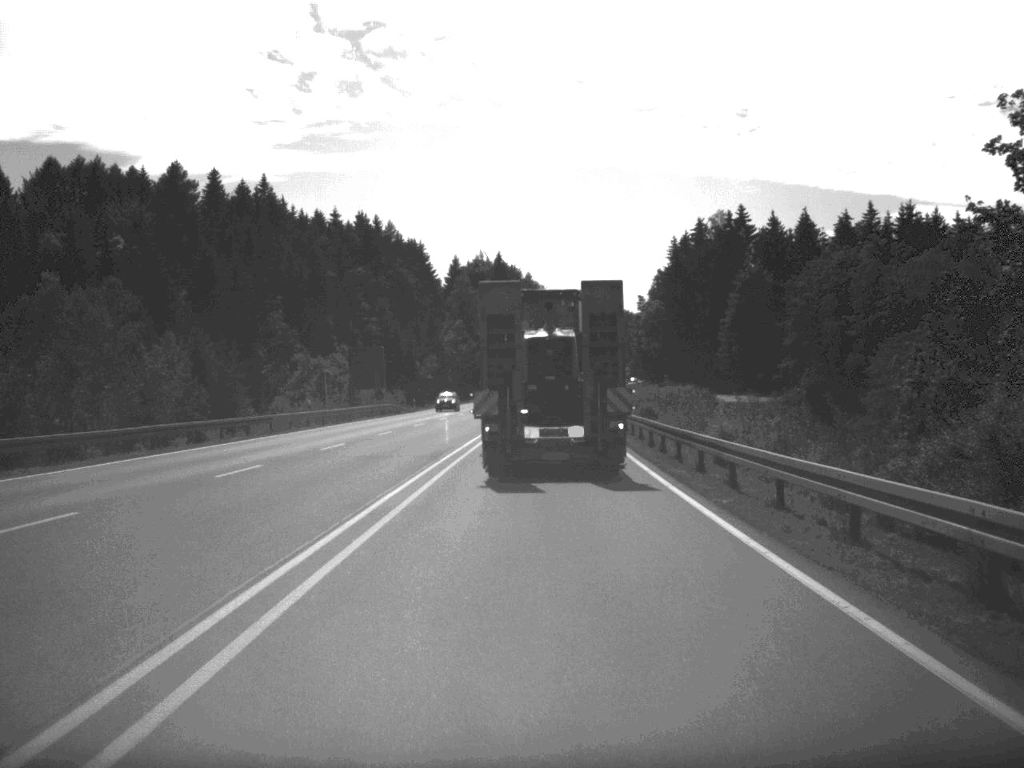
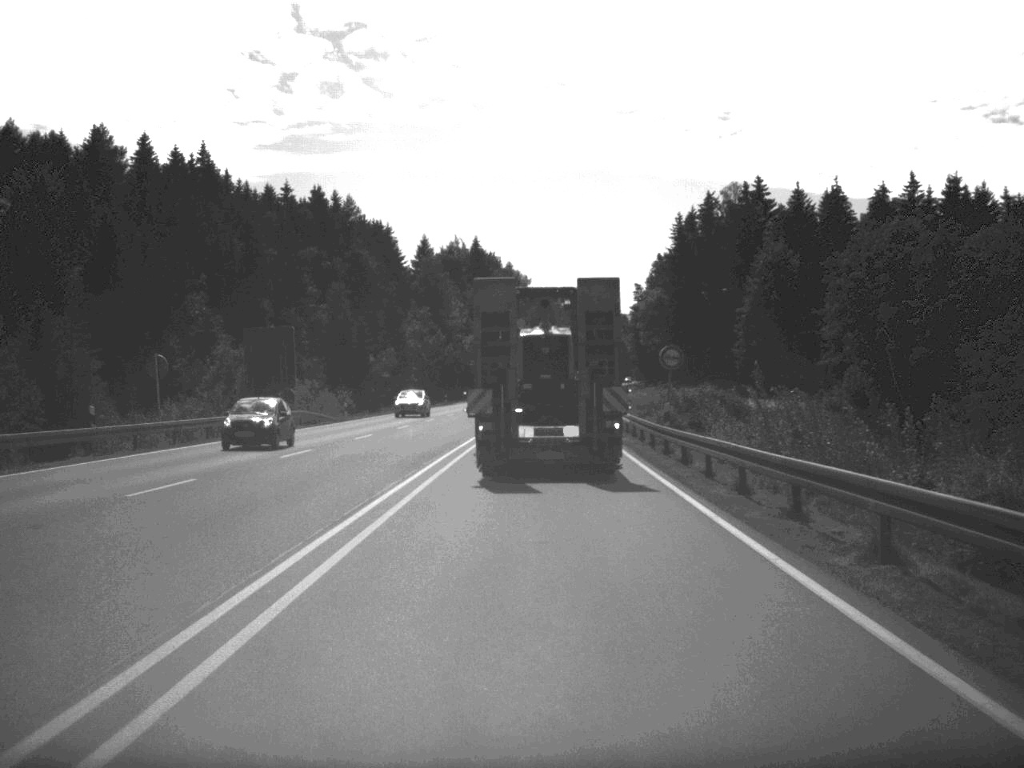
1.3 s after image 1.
(+0.2, +28.9) m; +1°
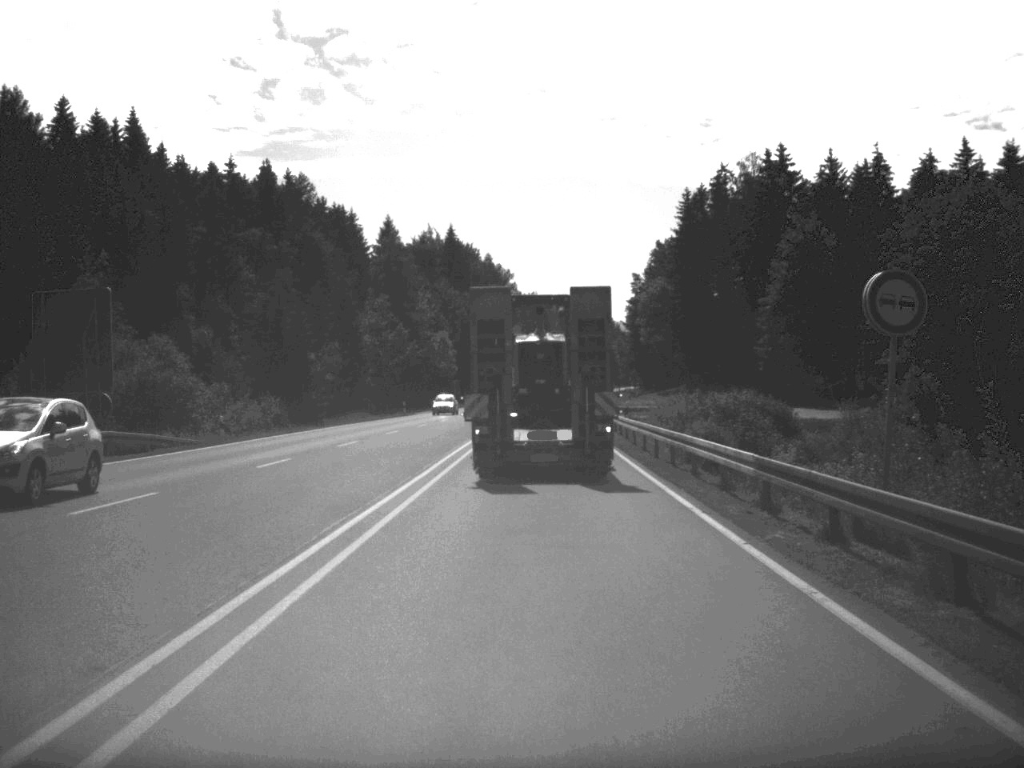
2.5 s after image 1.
(+0.1, +25.8) m; +1°
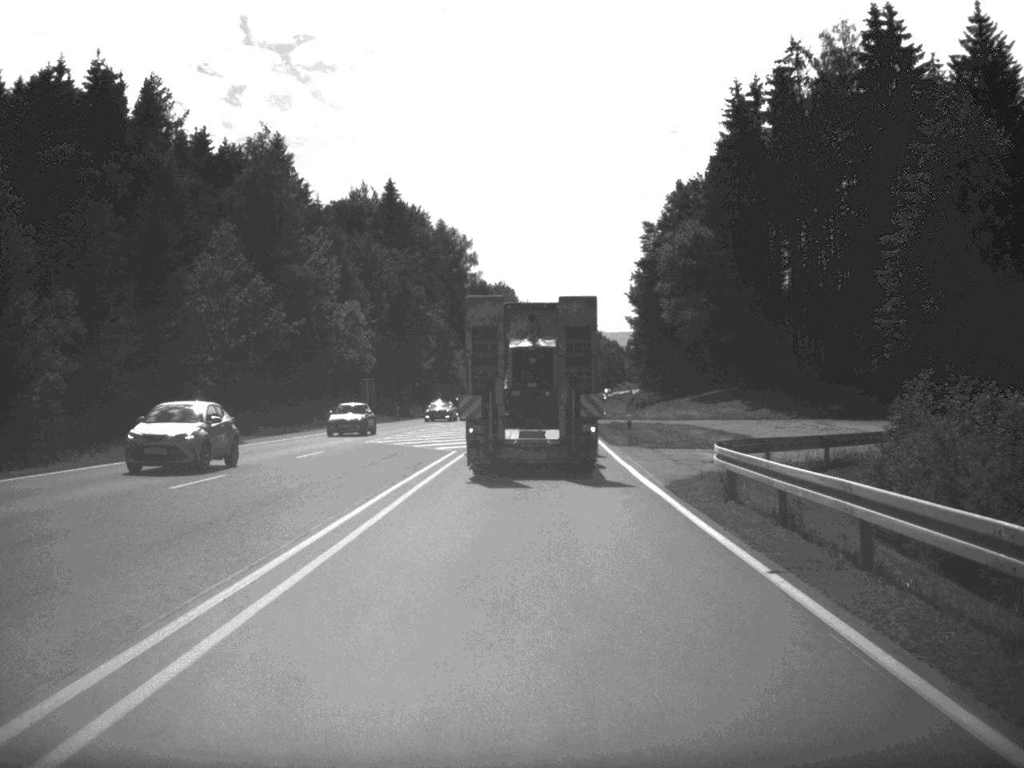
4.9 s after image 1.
(+0.6, +53.2) m; +1°
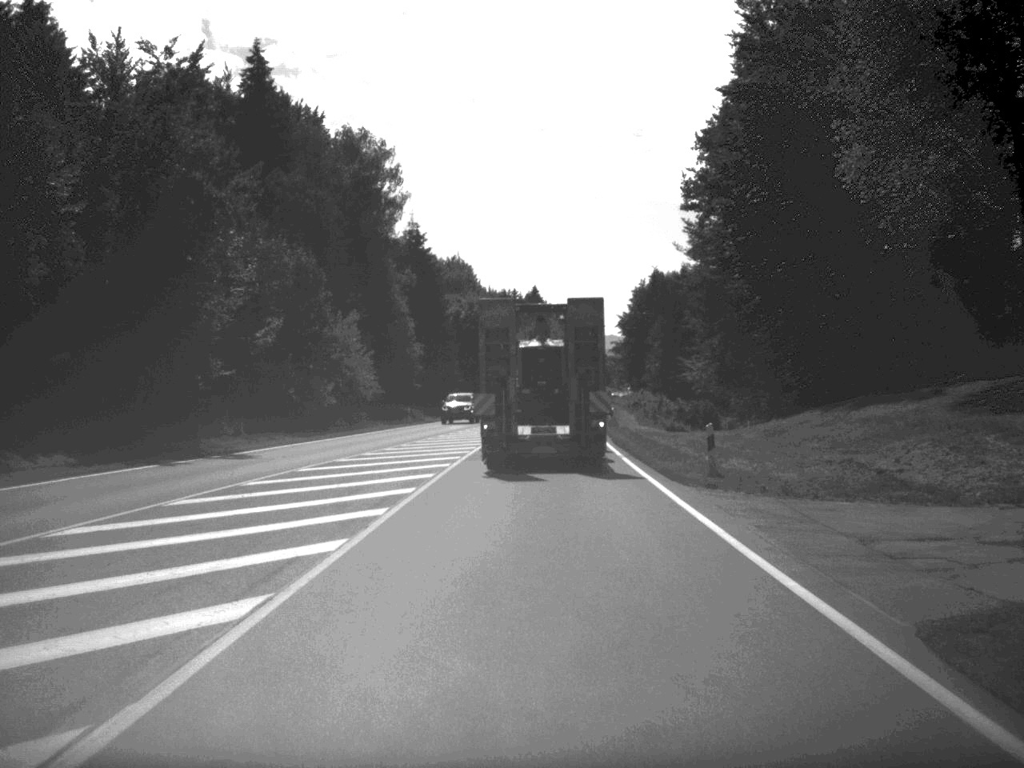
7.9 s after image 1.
(+0.8, +64.2) m; +1°
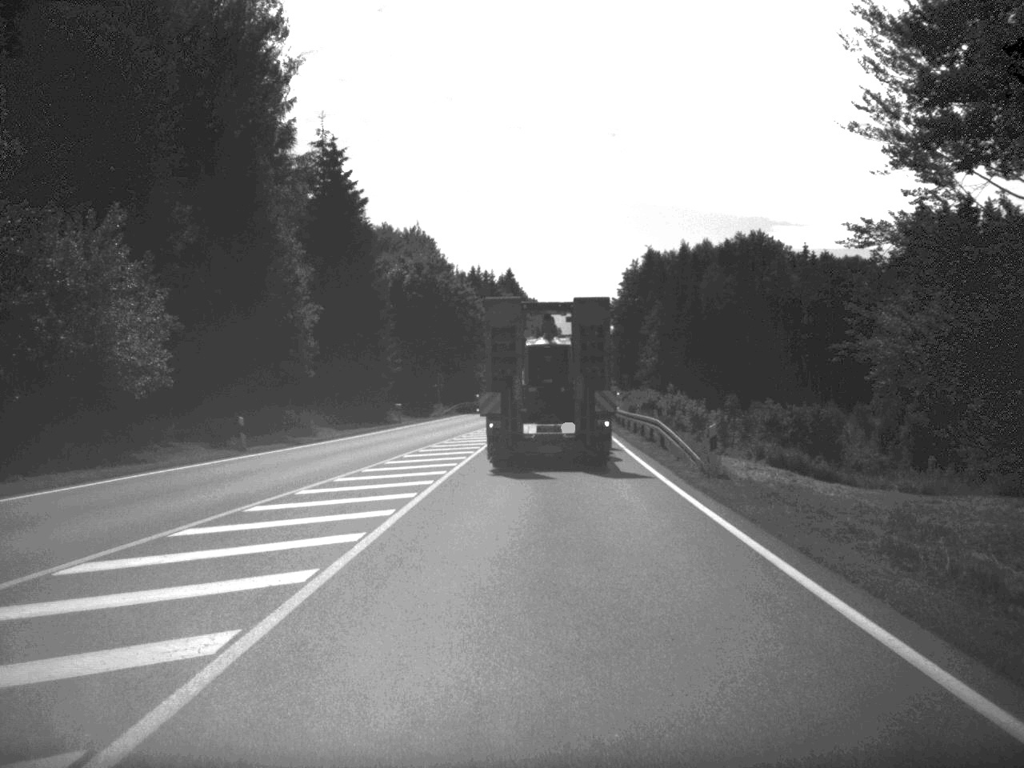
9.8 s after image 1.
(+0.3, +40.2) m; +1°
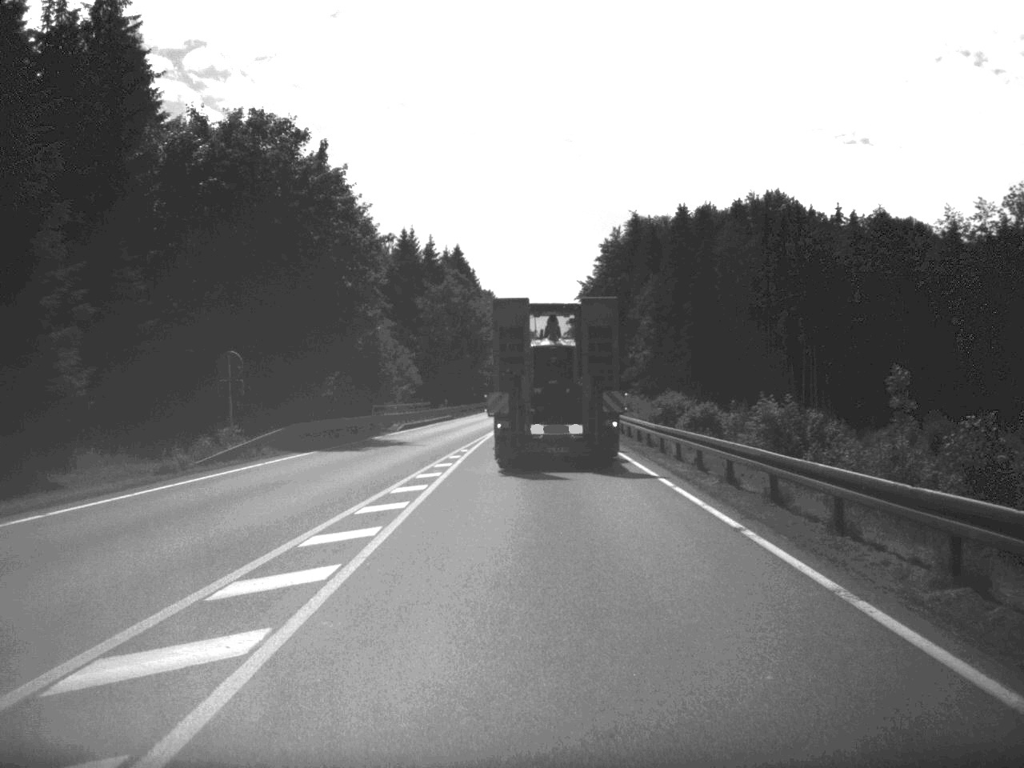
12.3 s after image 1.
(+0.8, +53.9) m; +2°
